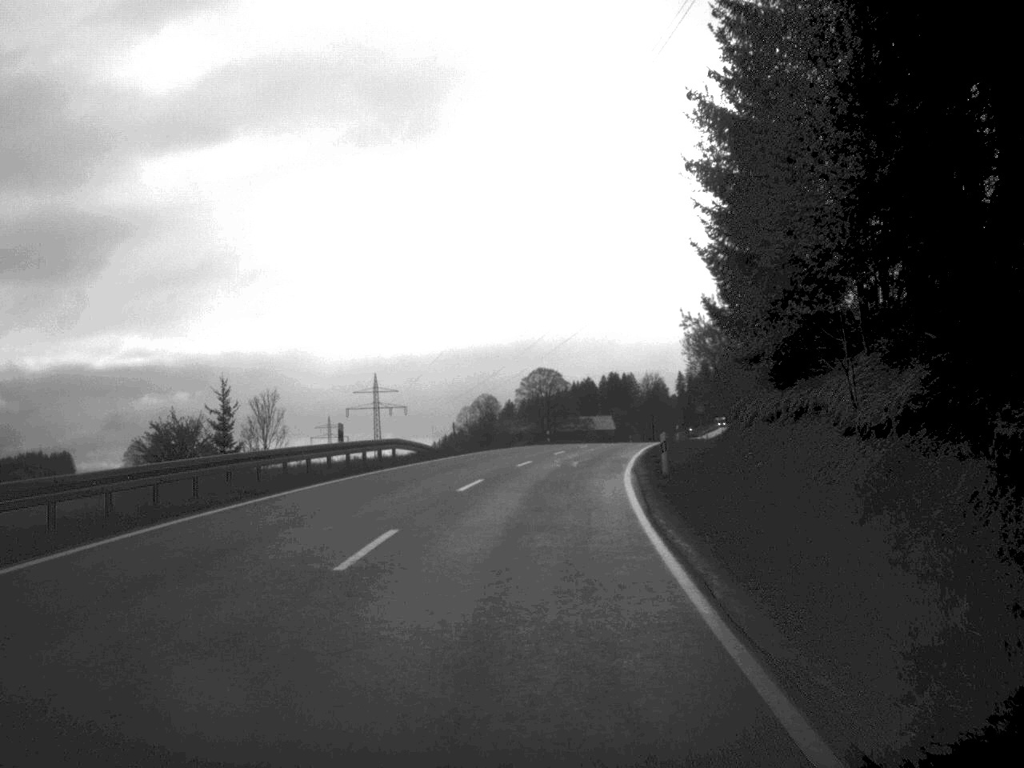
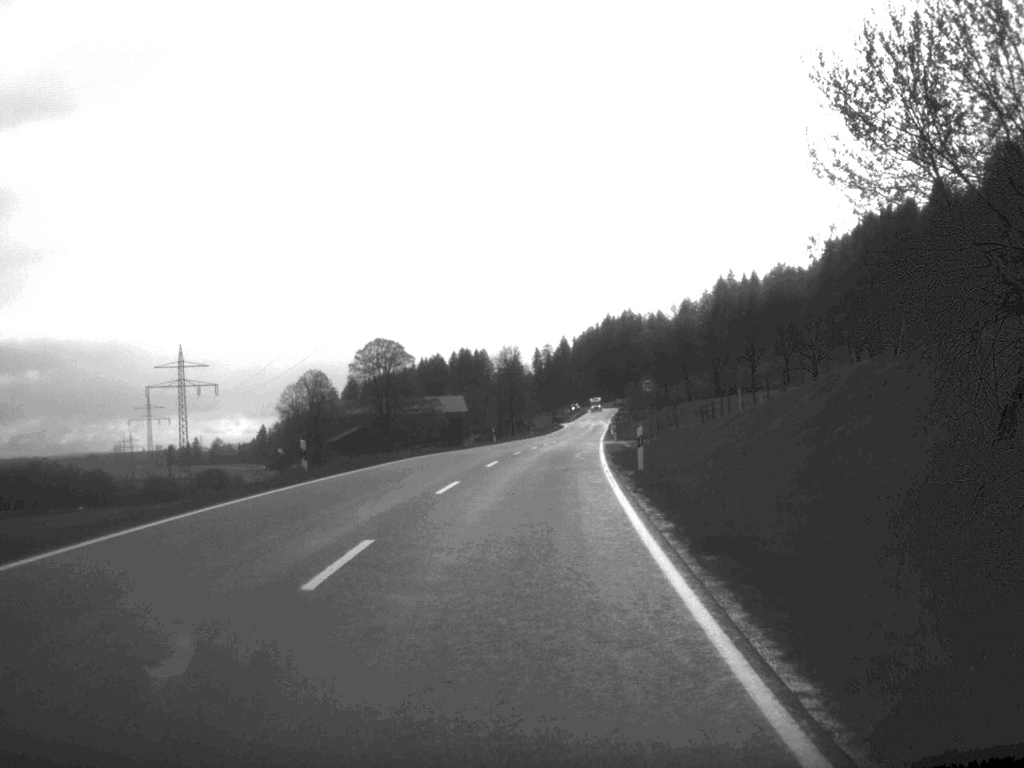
(+2.9, +47.8) m; +6°
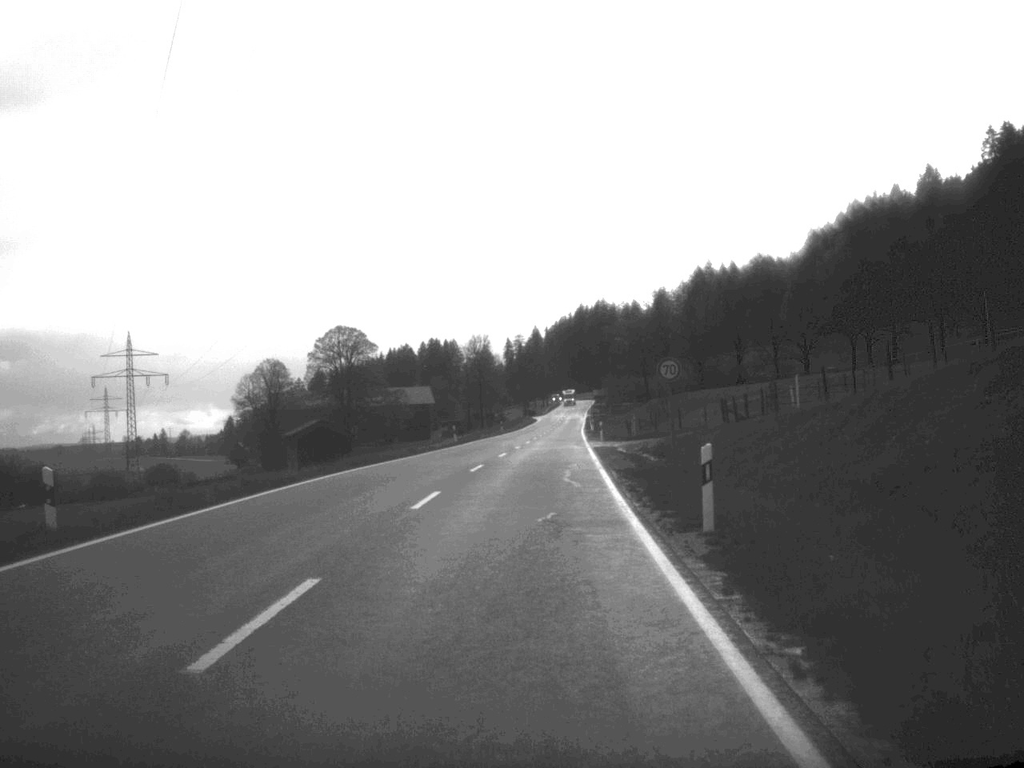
(+0.2, +14.8) m; +1°
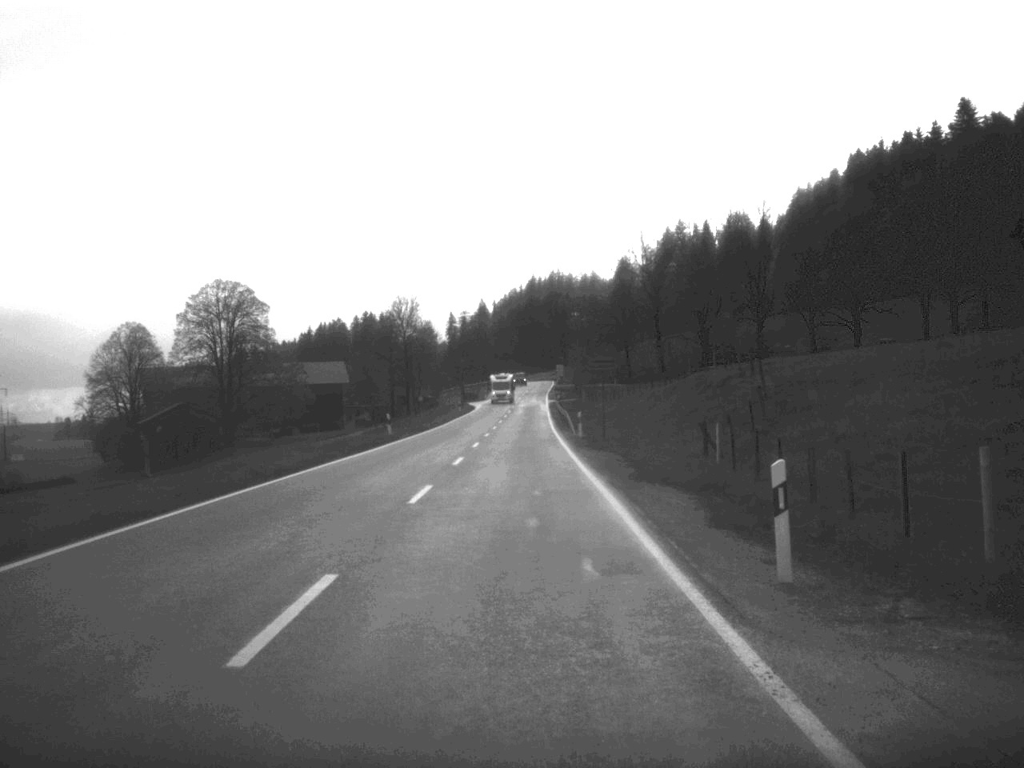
(+1.2, +58.2) m; +2°
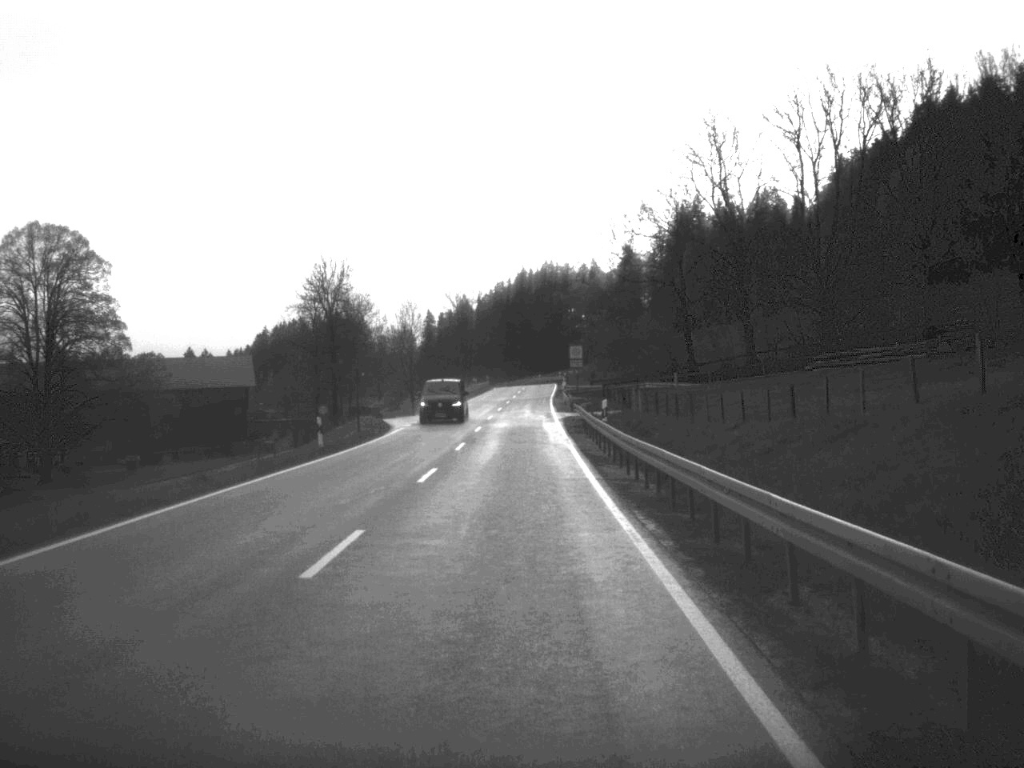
(+0.1, +66.4) m; 0°
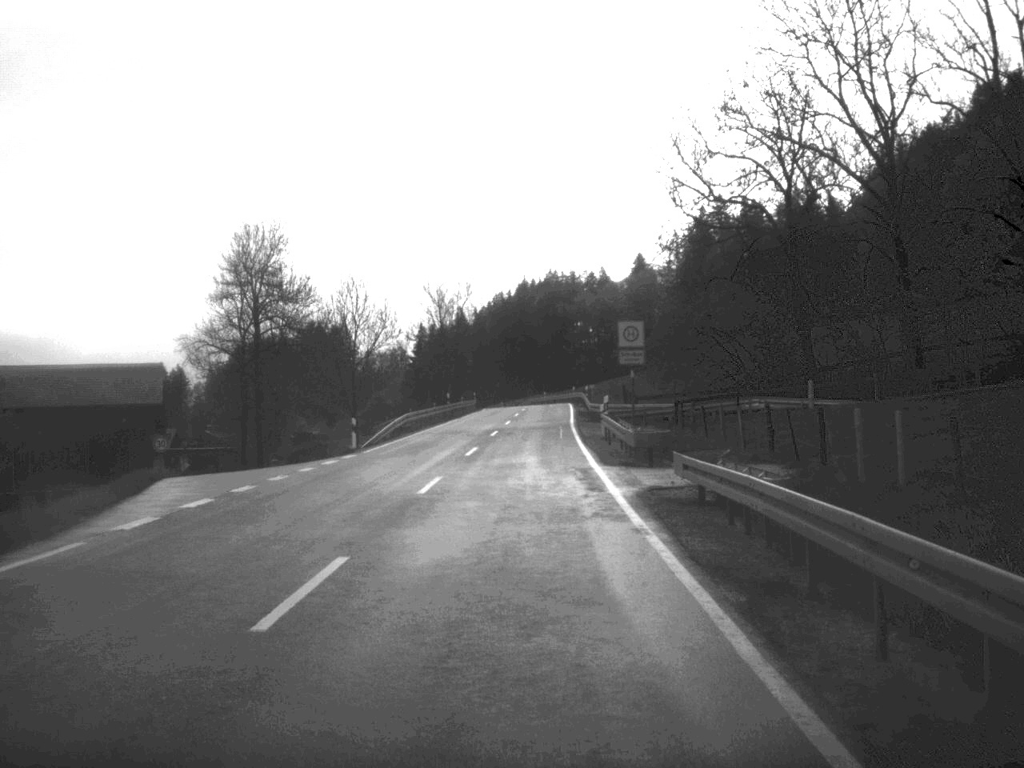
(-0.1, +37.7) m; 0°
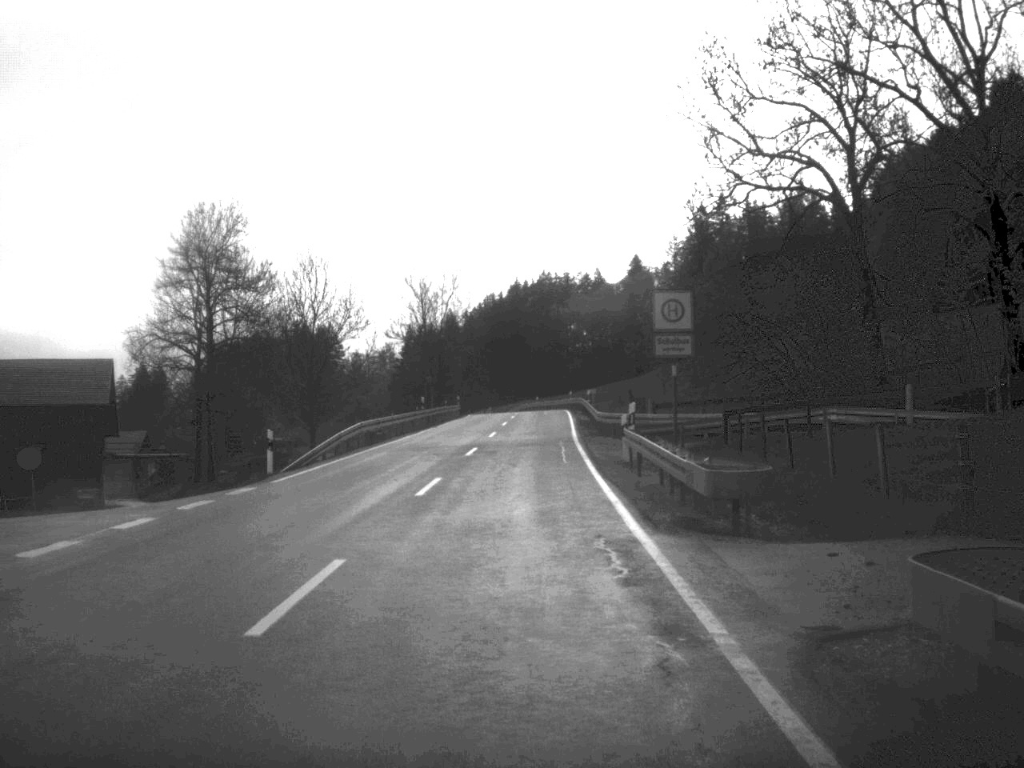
(0.0, +11.9) m; 0°
